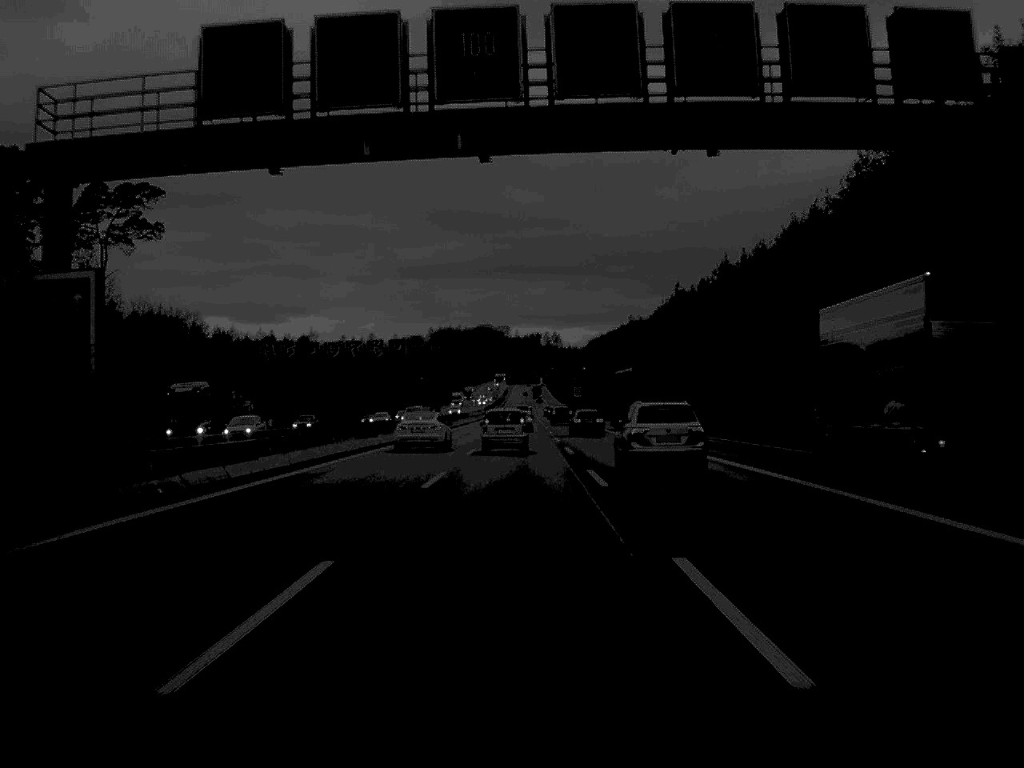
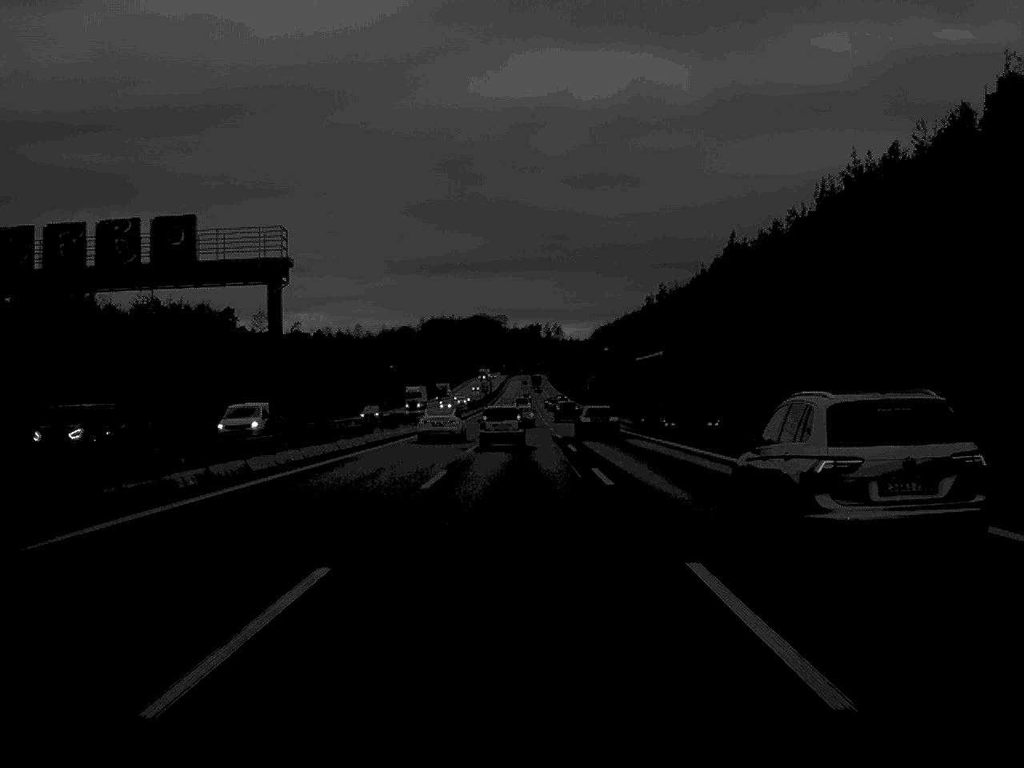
(-0.1, +71.7) m; 0°
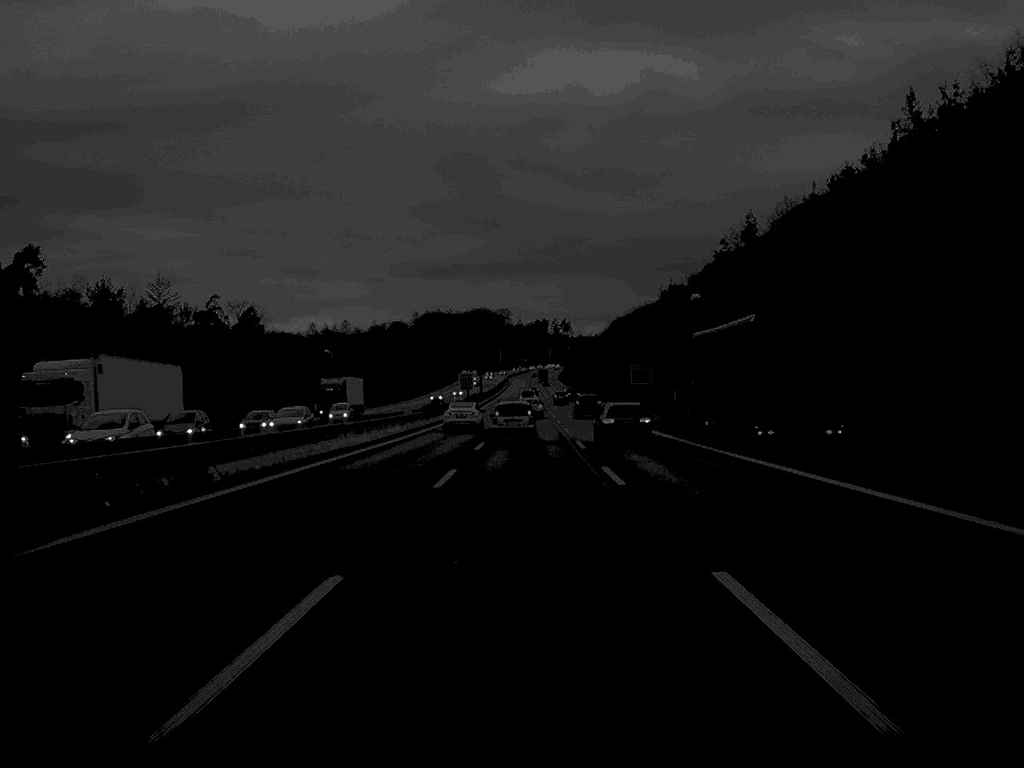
(-0.2, +89.4) m; 0°
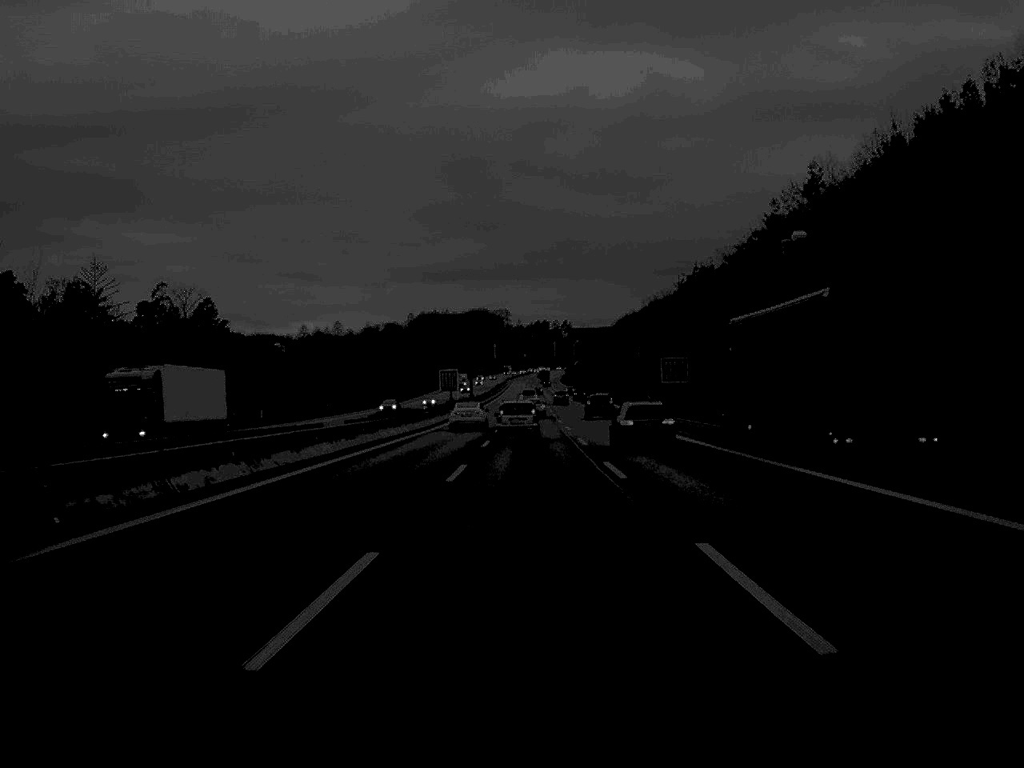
(0.0, +33.8) m; 0°
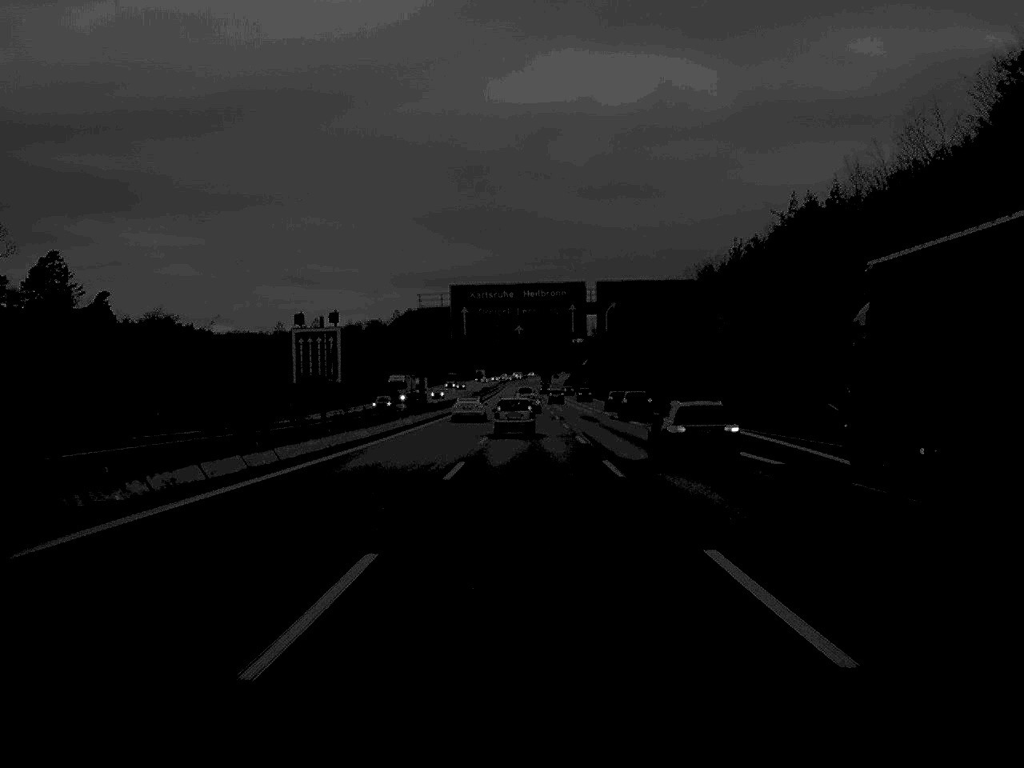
(+0.2, +71.4) m; 0°
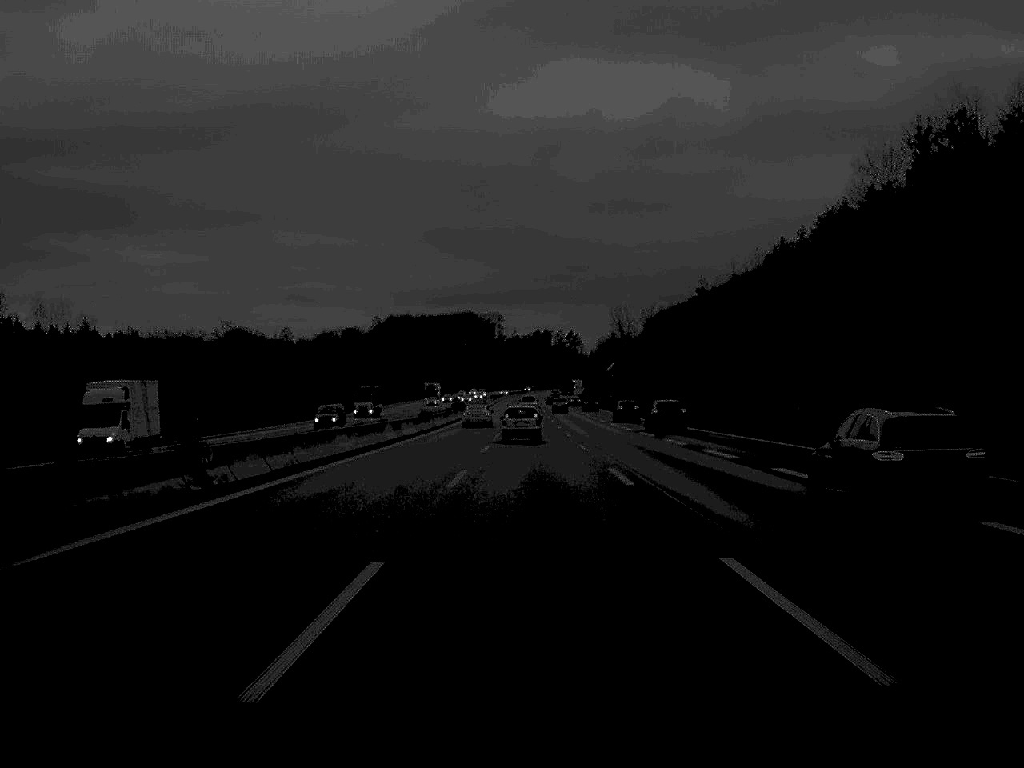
(0.0, +89.2) m; 0°
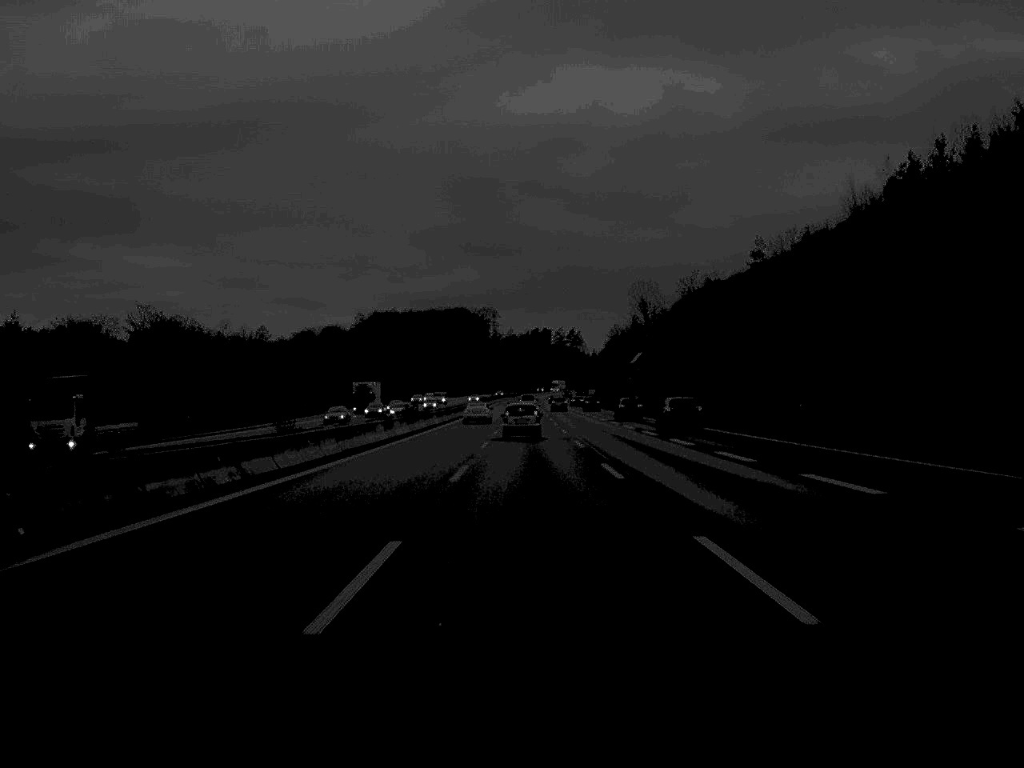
(0.0, +51.4) m; 0°
